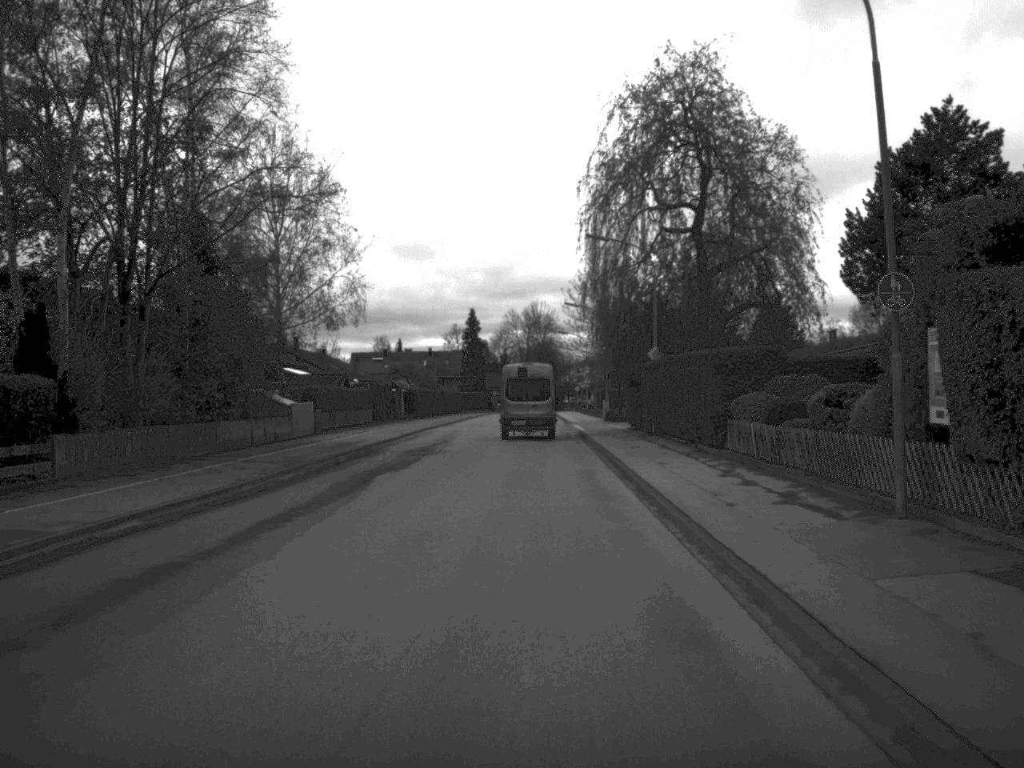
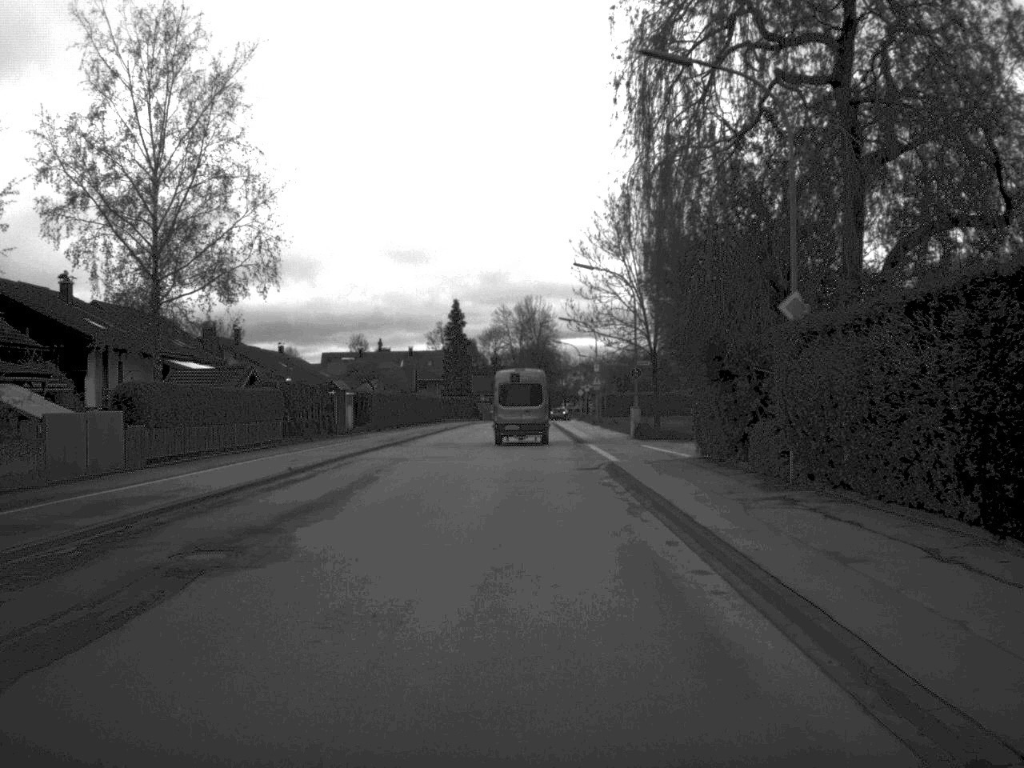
(+0.1, +23.9) m; 0°
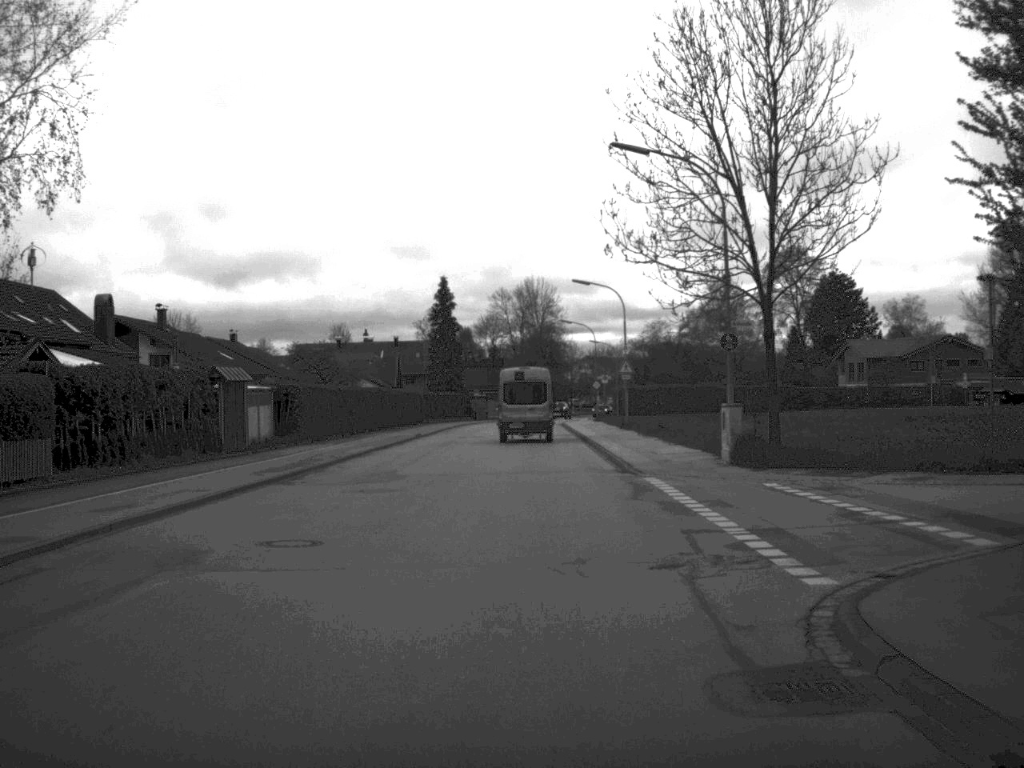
(-0.1, +22.9) m; 0°
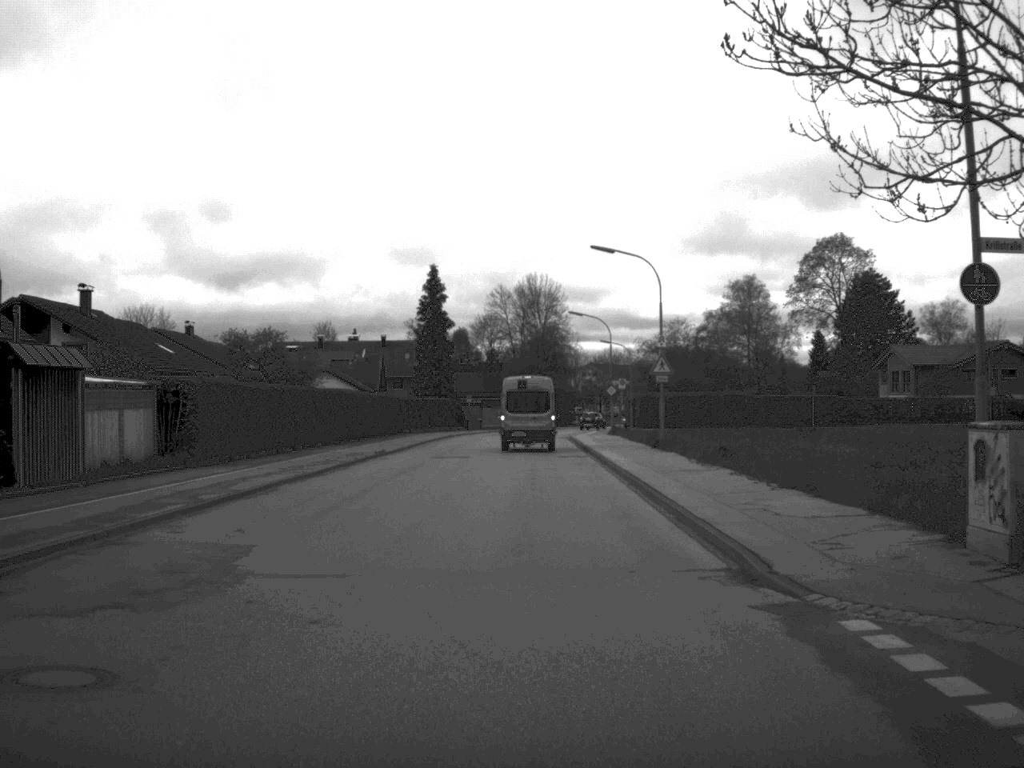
(0.0, +15.4) m; 0°
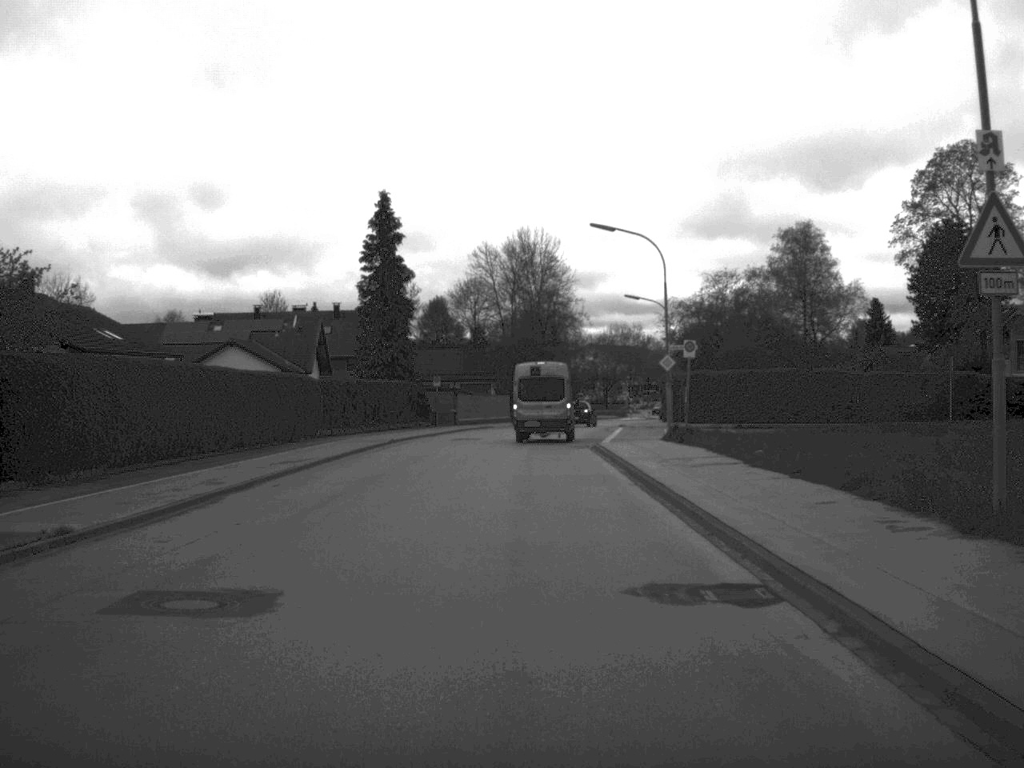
(0.0, +31.7) m; 0°
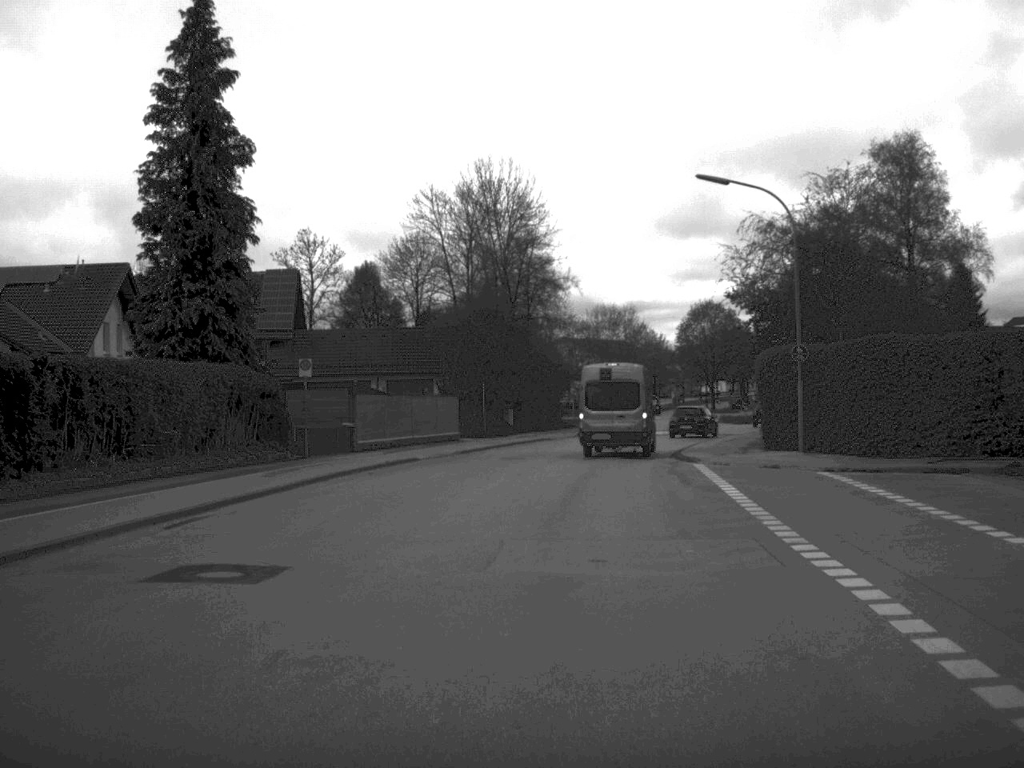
(+0.1, +37.8) m; +2°
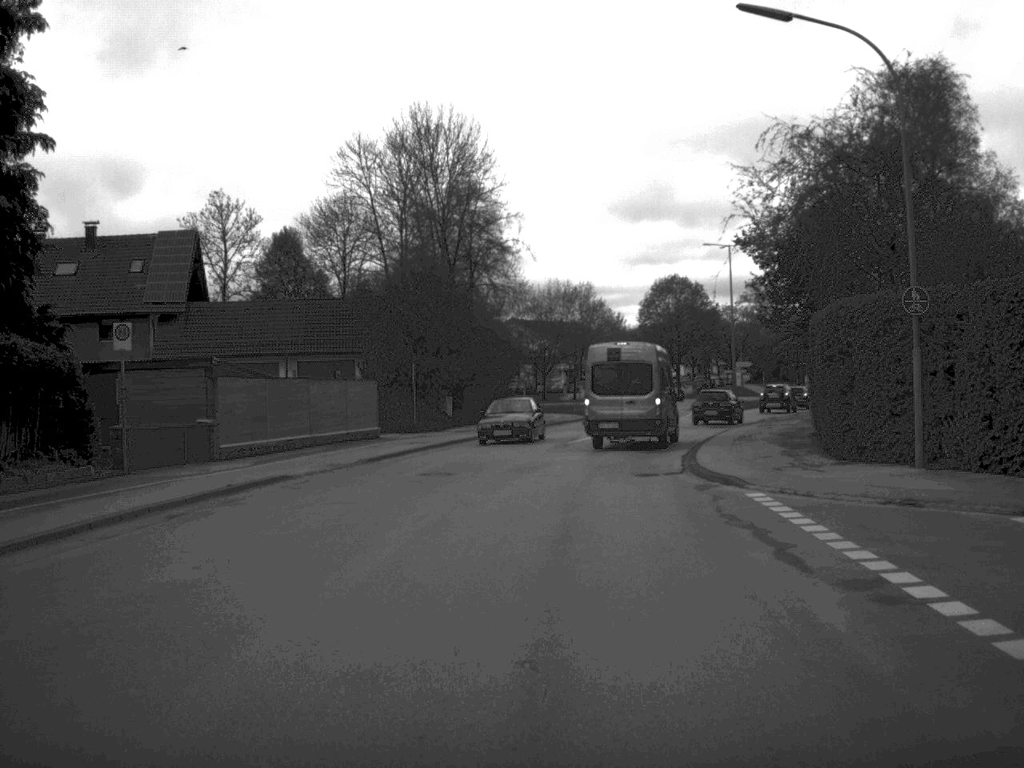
(+0.3, +13.2) m; +2°
